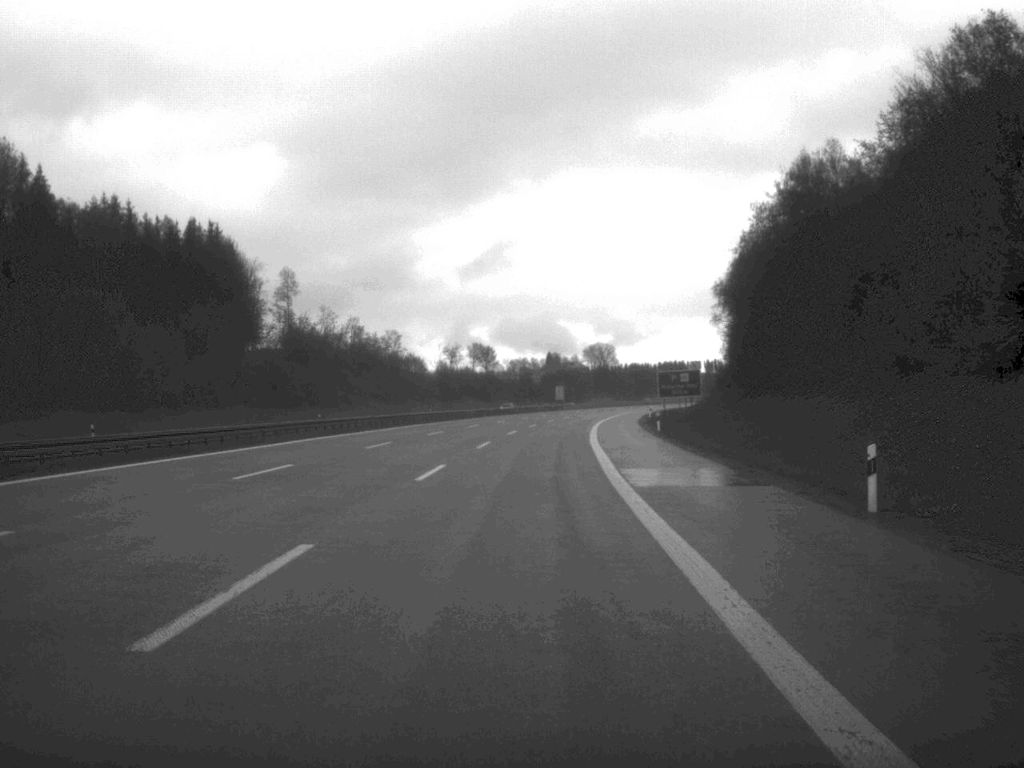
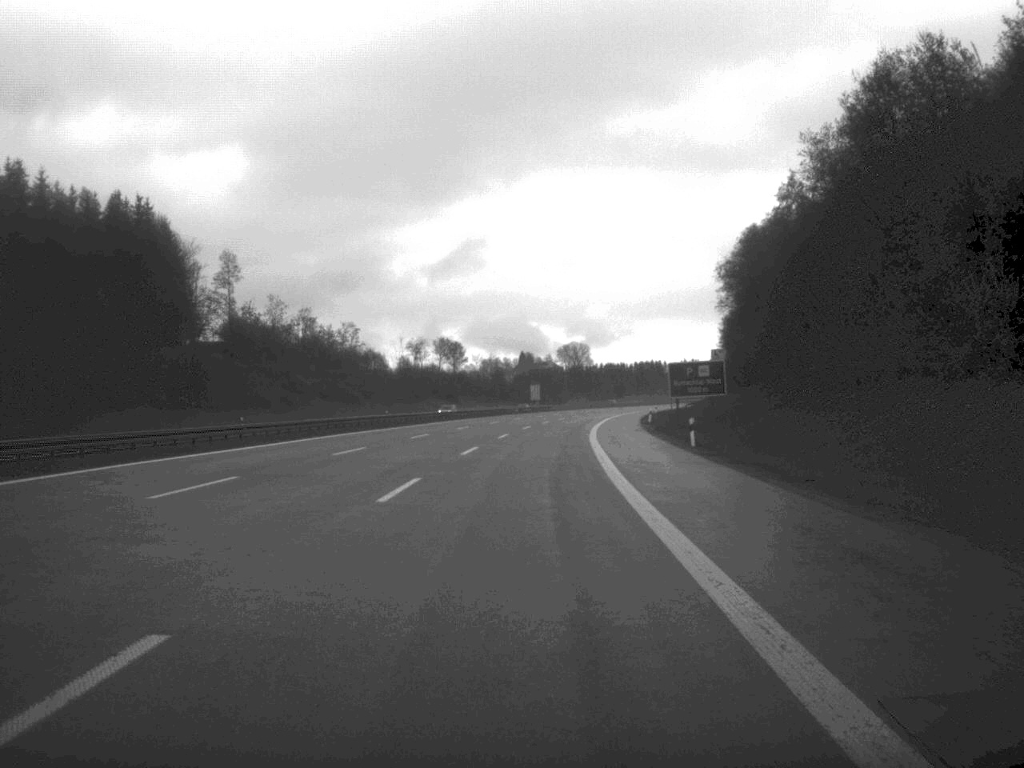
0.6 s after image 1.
(+0.2, +22.9) m; +1°
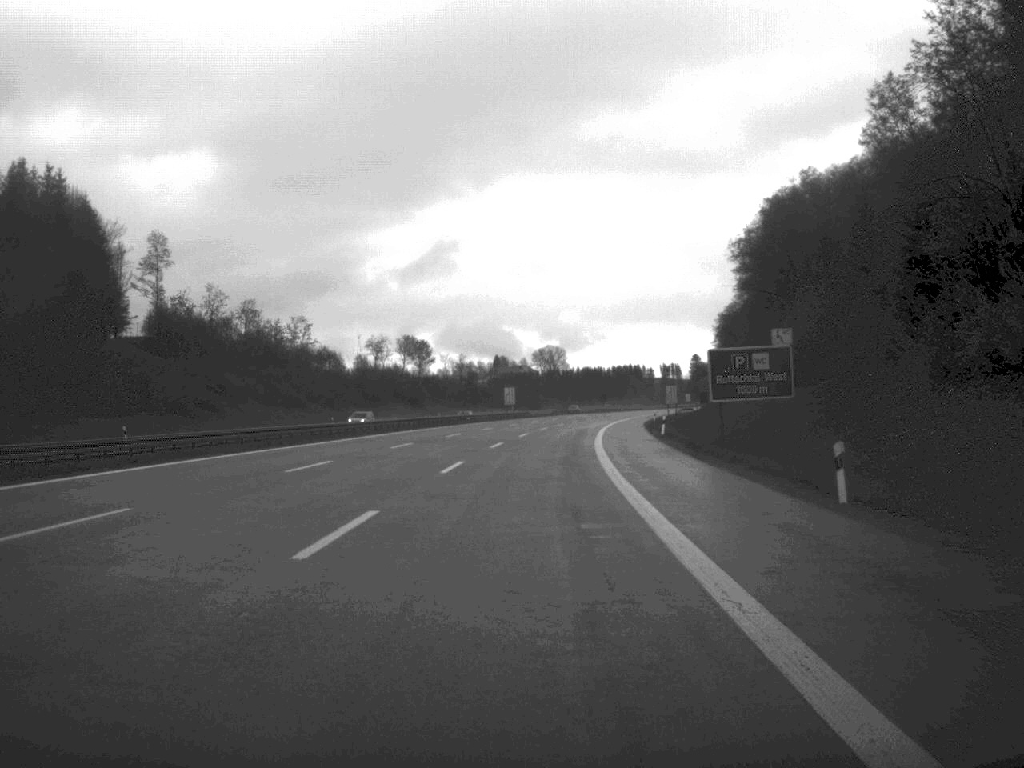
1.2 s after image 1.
(+0.2, +24.0) m; +1°
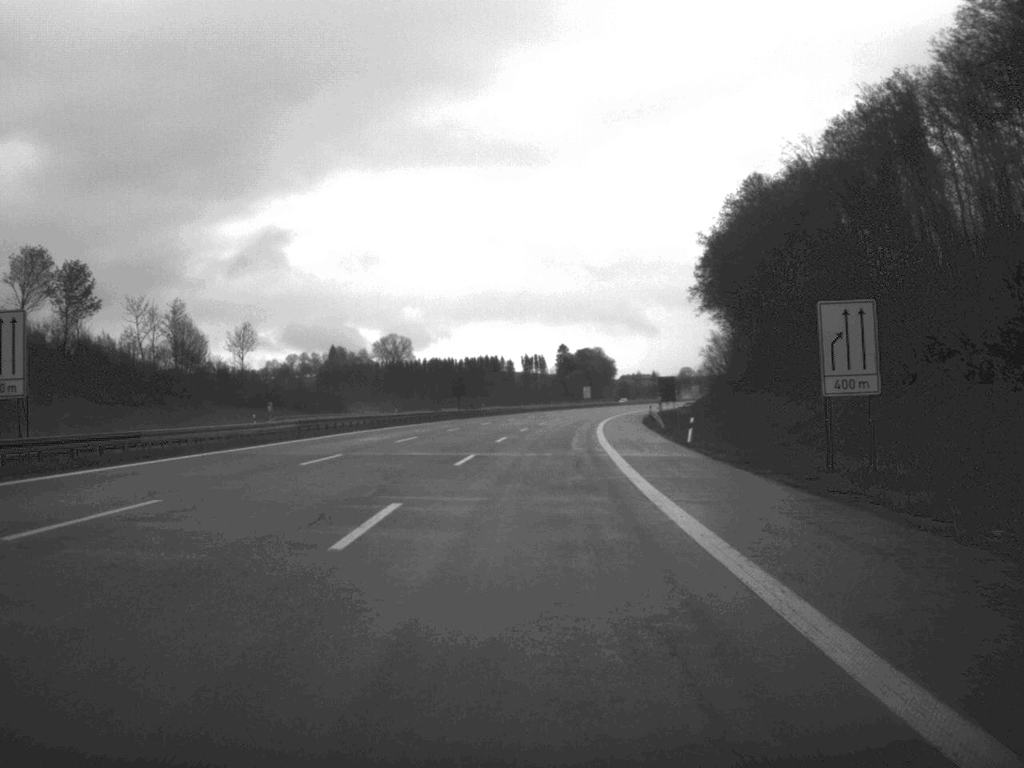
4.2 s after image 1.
(+6.7, +119.7) m; +7°
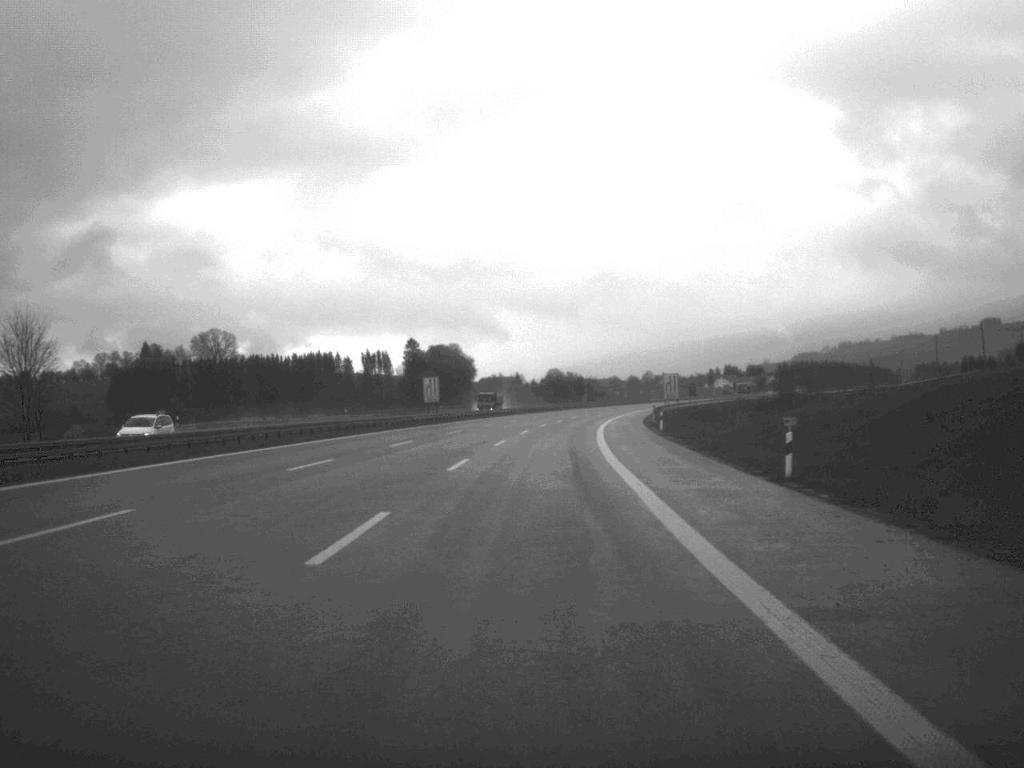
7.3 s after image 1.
(+6.6, +120.9) m; +6°
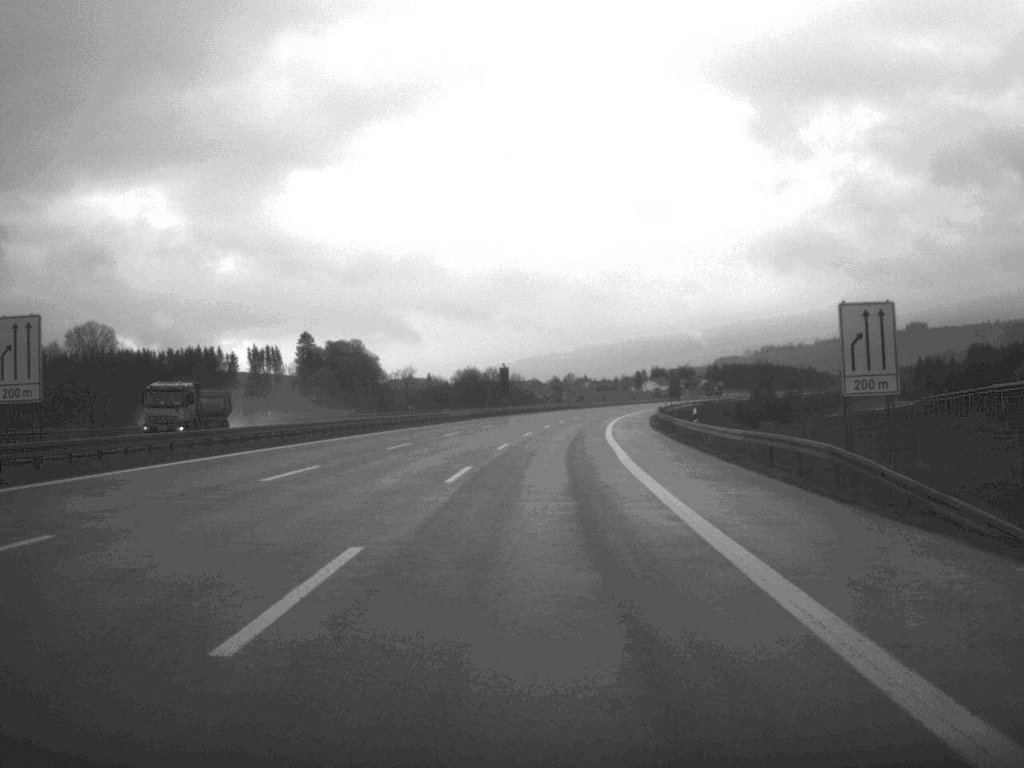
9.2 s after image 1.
(+2.3, +73.3) m; +4°
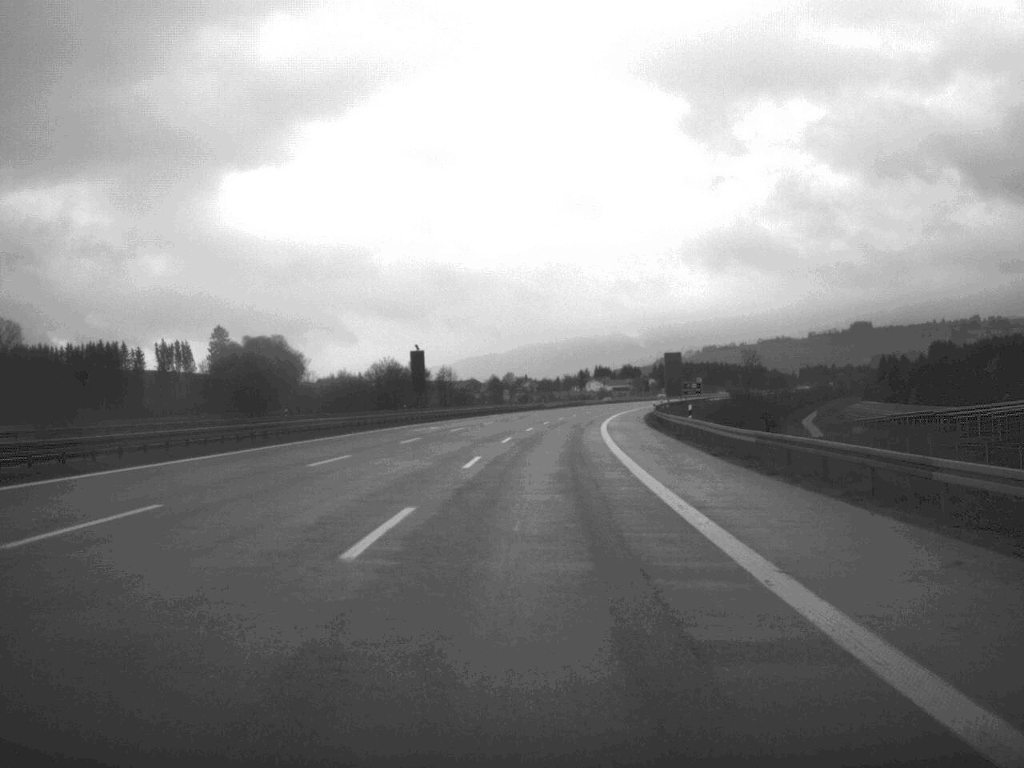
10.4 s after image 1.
(+1.1, +47.1) m; +3°
